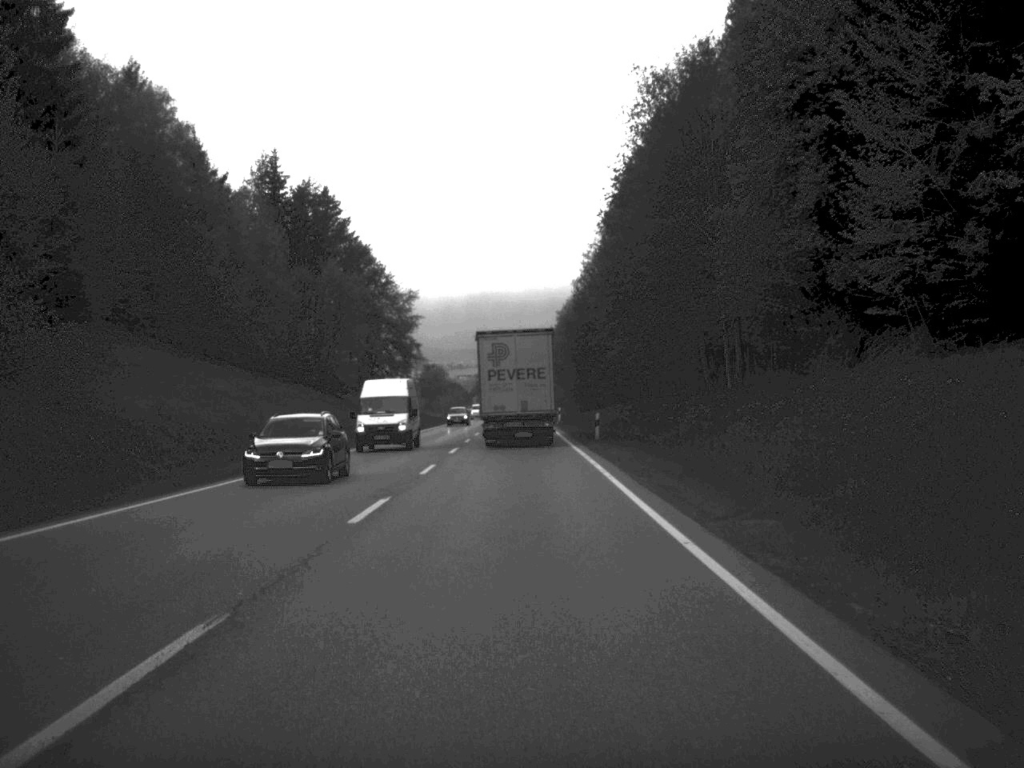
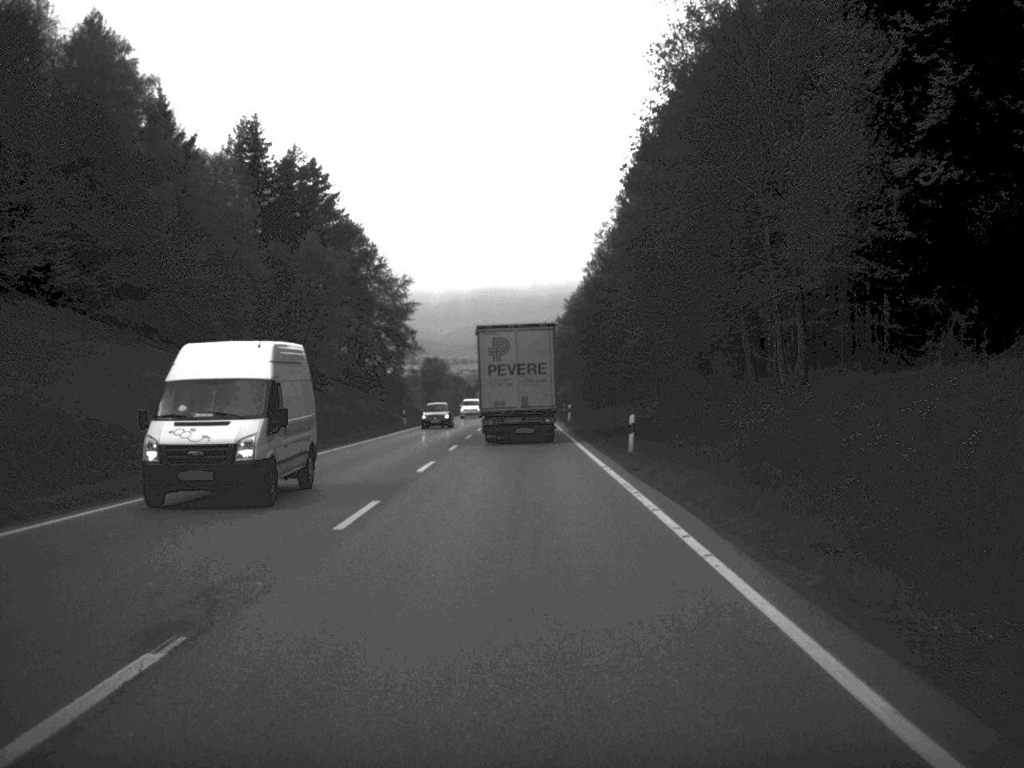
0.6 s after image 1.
(0.0, +13.2) m; 0°
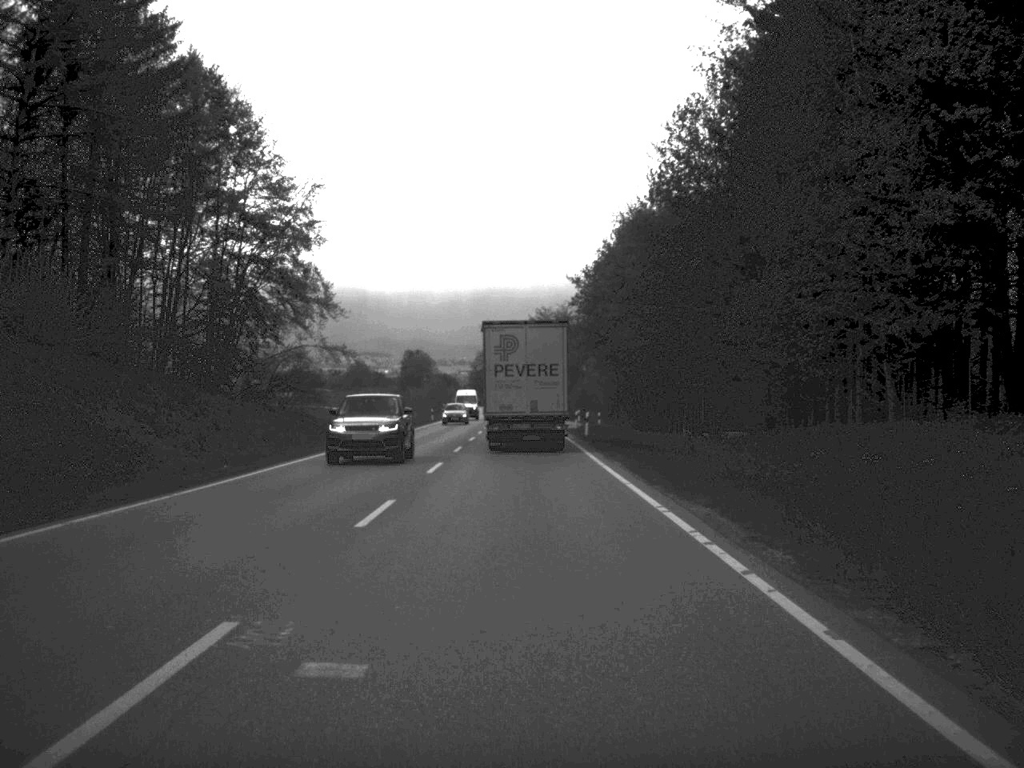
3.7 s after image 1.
(-0.4, +69.6) m; 0°
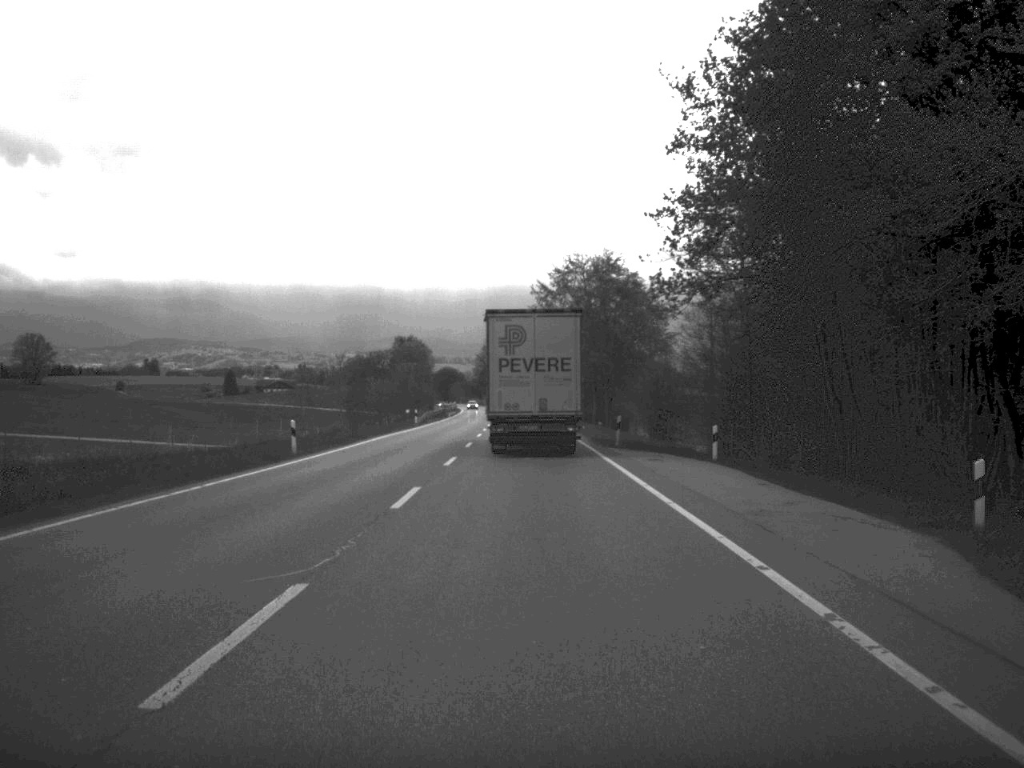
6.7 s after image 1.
(-0.5, +68.6) m; -1°
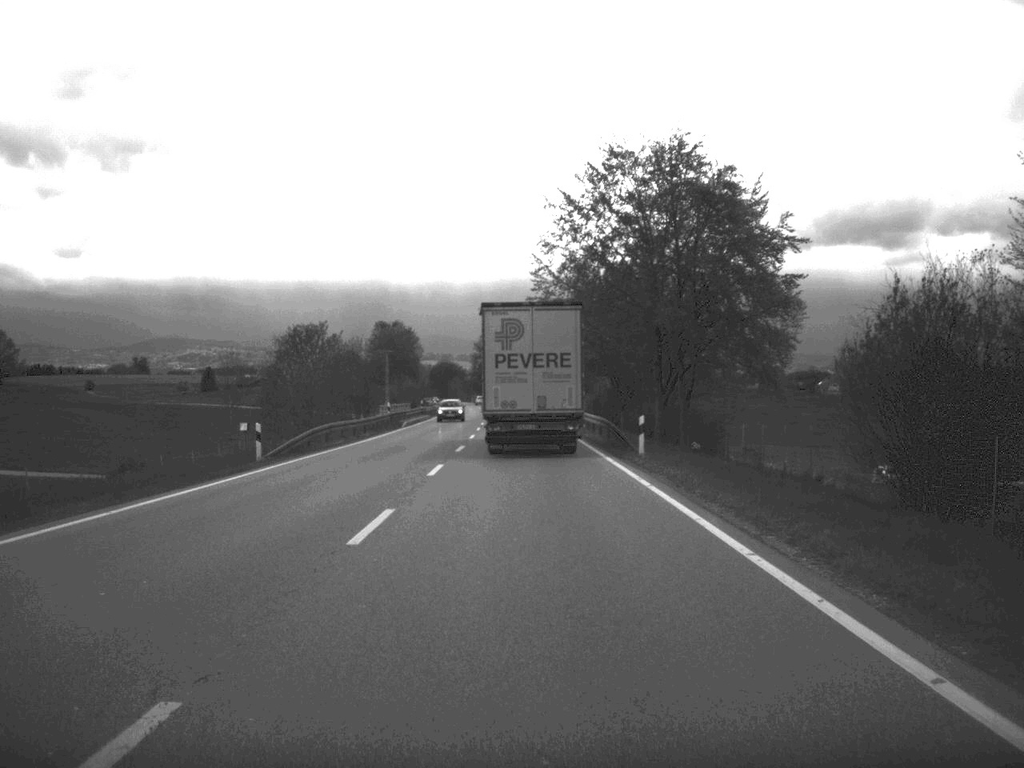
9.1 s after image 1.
(-0.2, +51.5) m; -1°
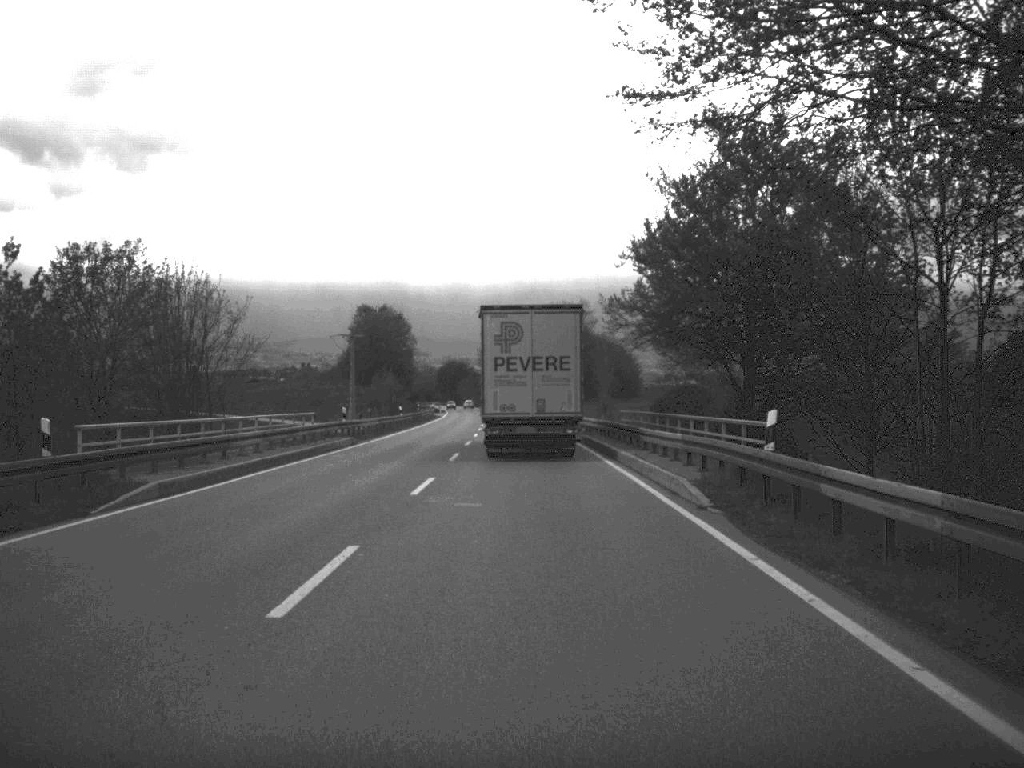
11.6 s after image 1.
(-0.4, +51.6) m; -1°
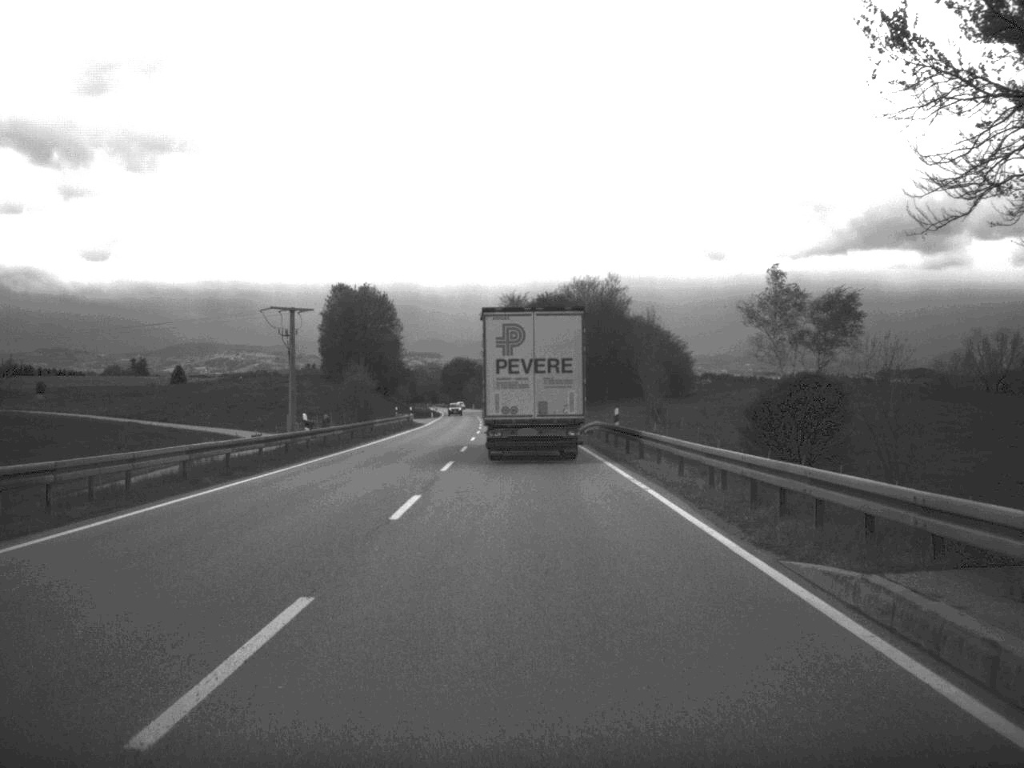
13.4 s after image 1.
(-0.3, +38.8) m; -1°
